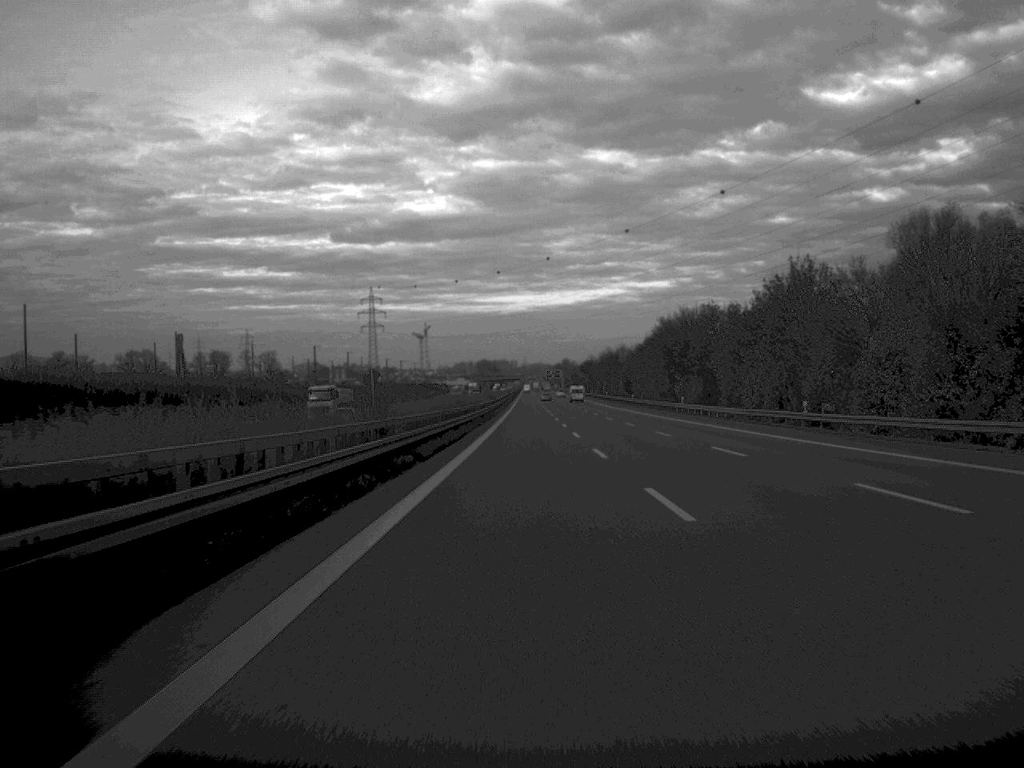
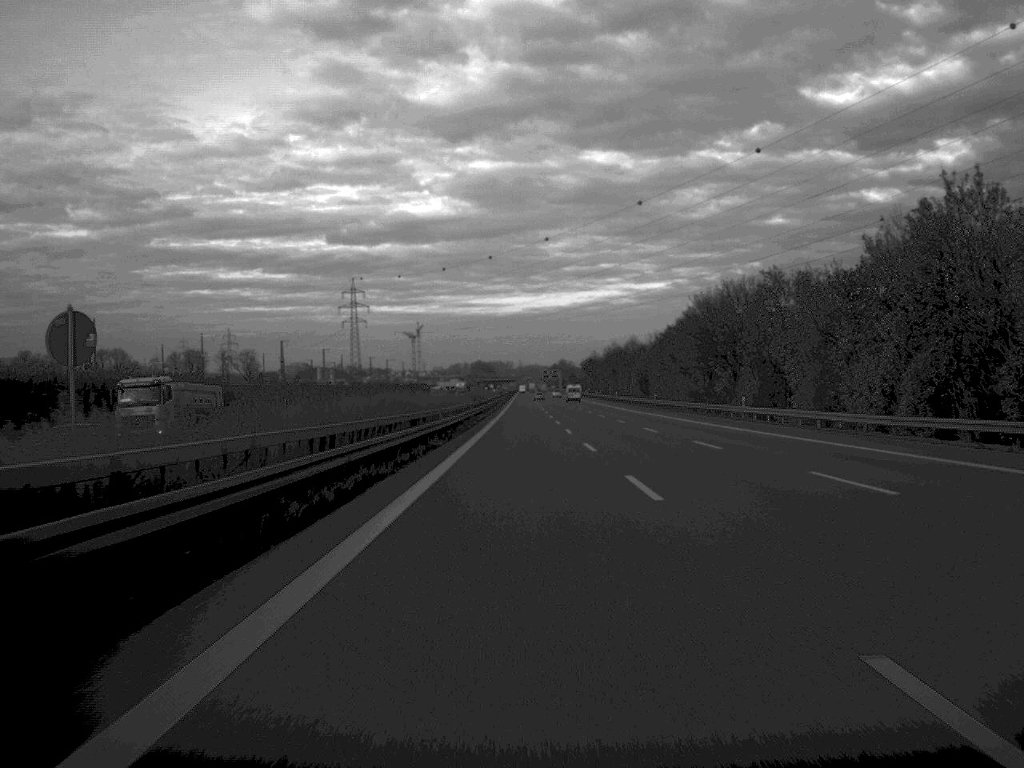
(0.0, +31.7) m; 0°
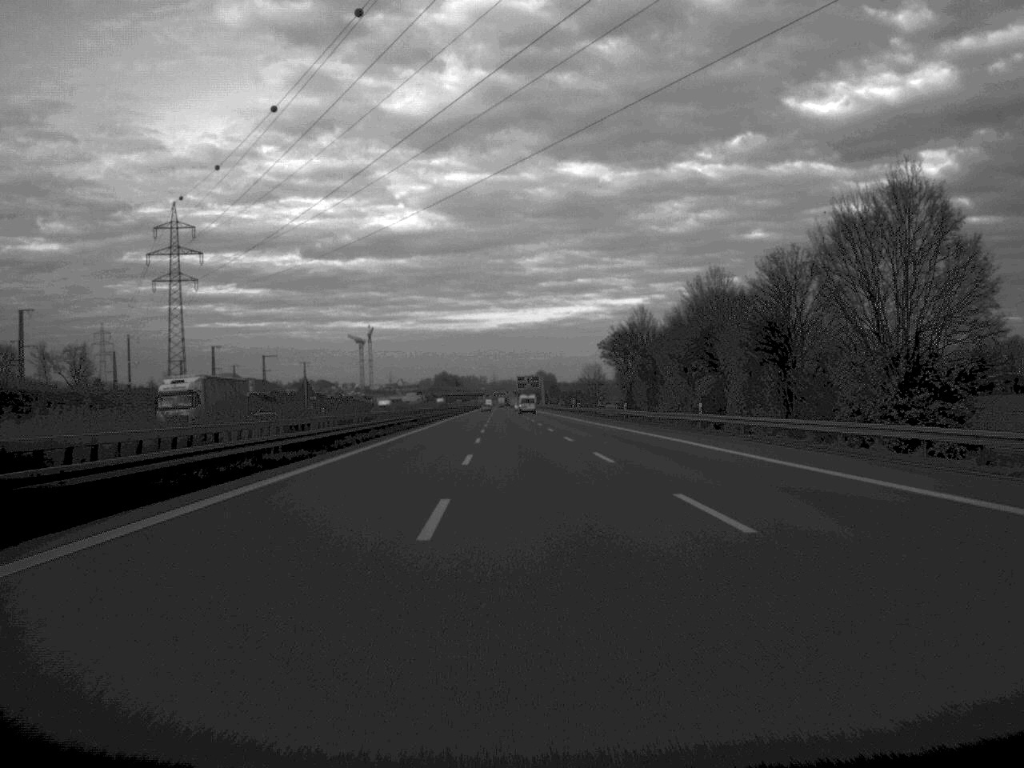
(+2.4, +166.1) m; +1°
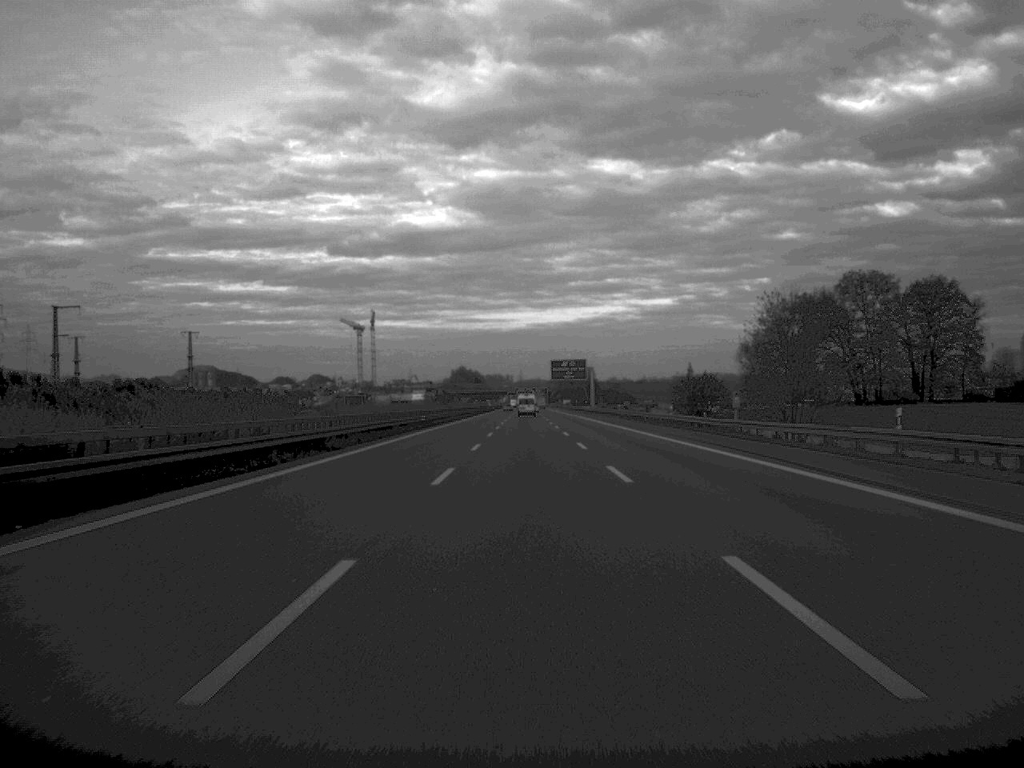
(-2.2, +134.5) m; -1°
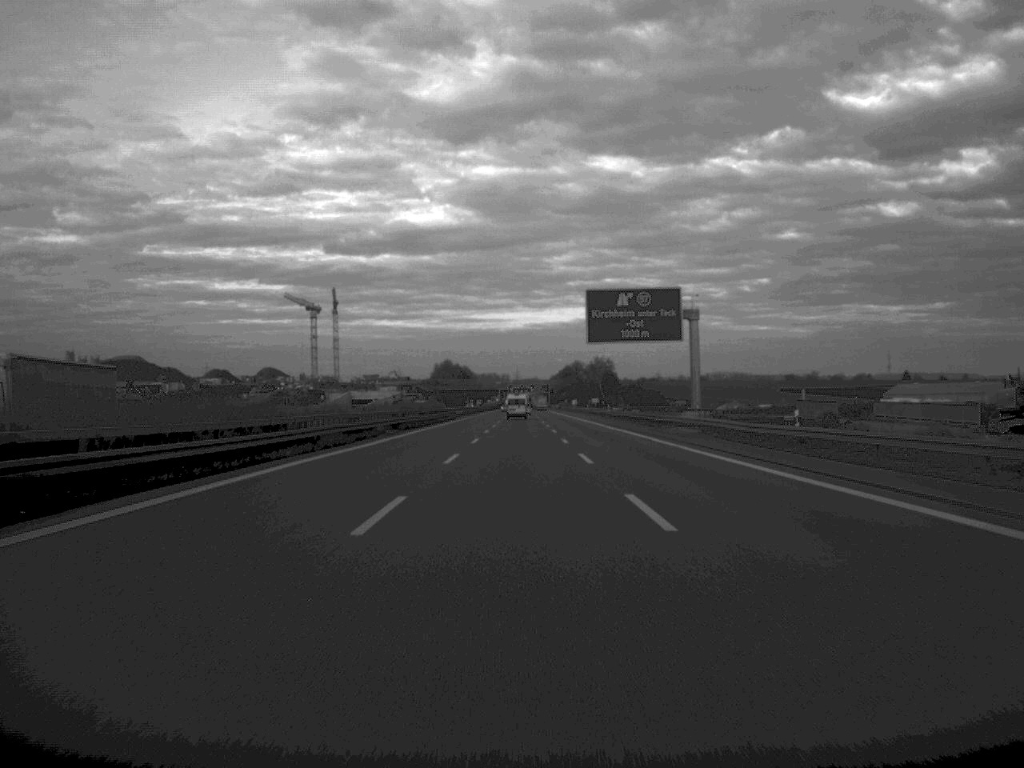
(+0.1, +134.6) m; 0°
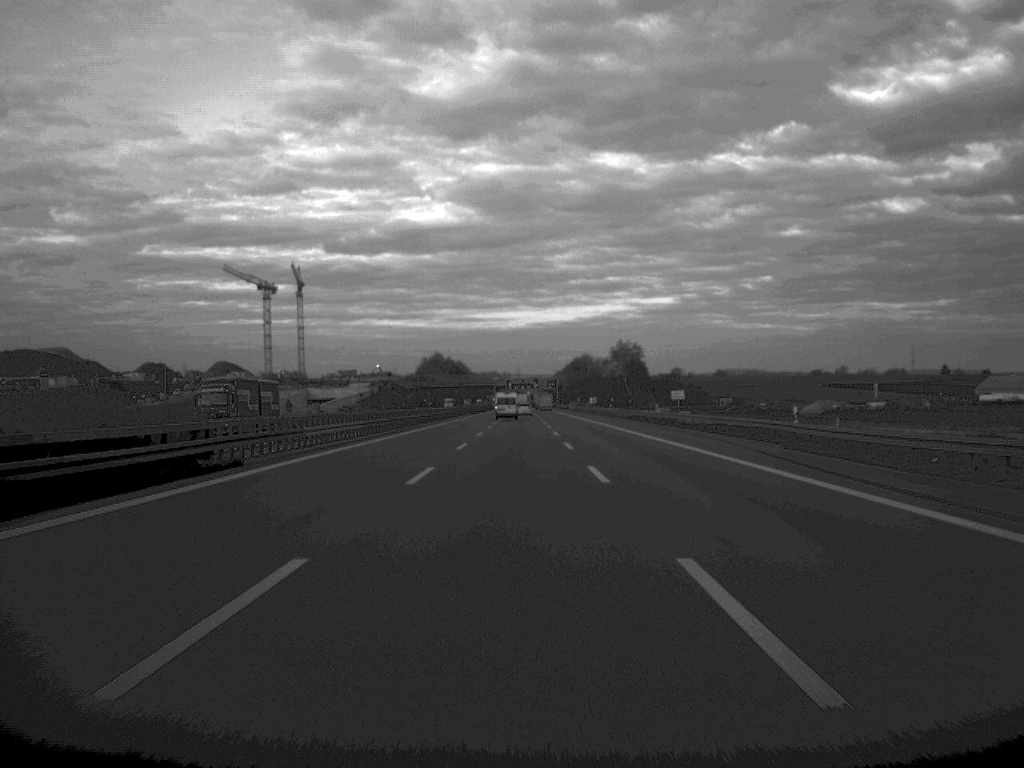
(-0.1, +98.4) m; 0°
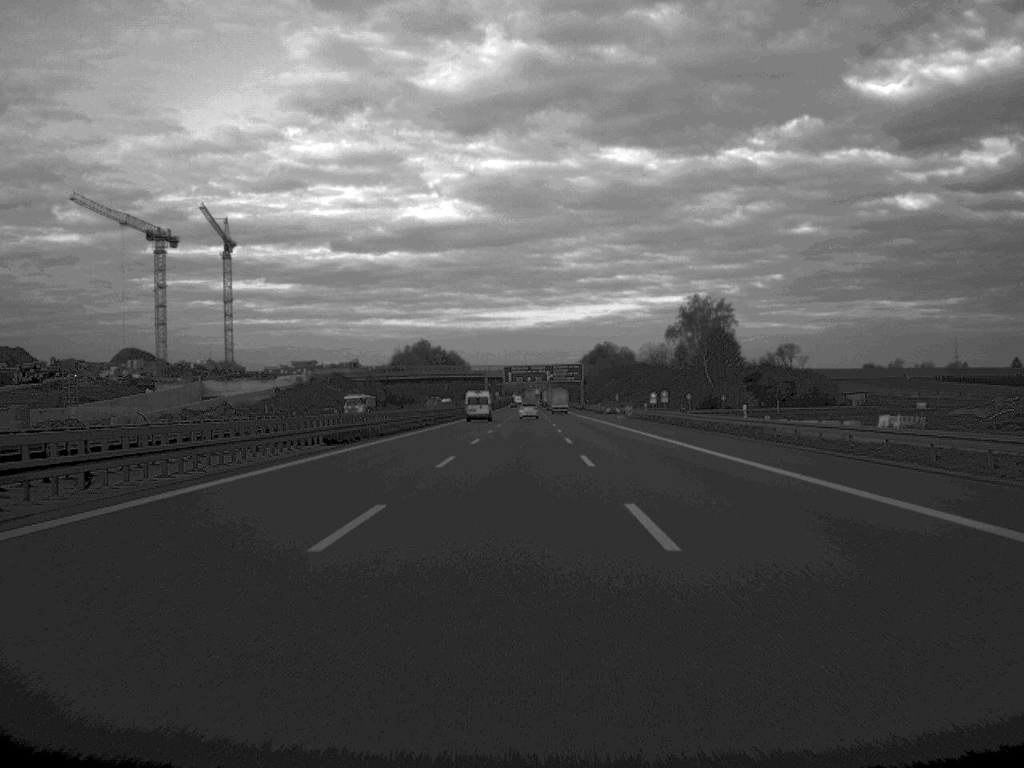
(-0.2, +134.2) m; 0°
